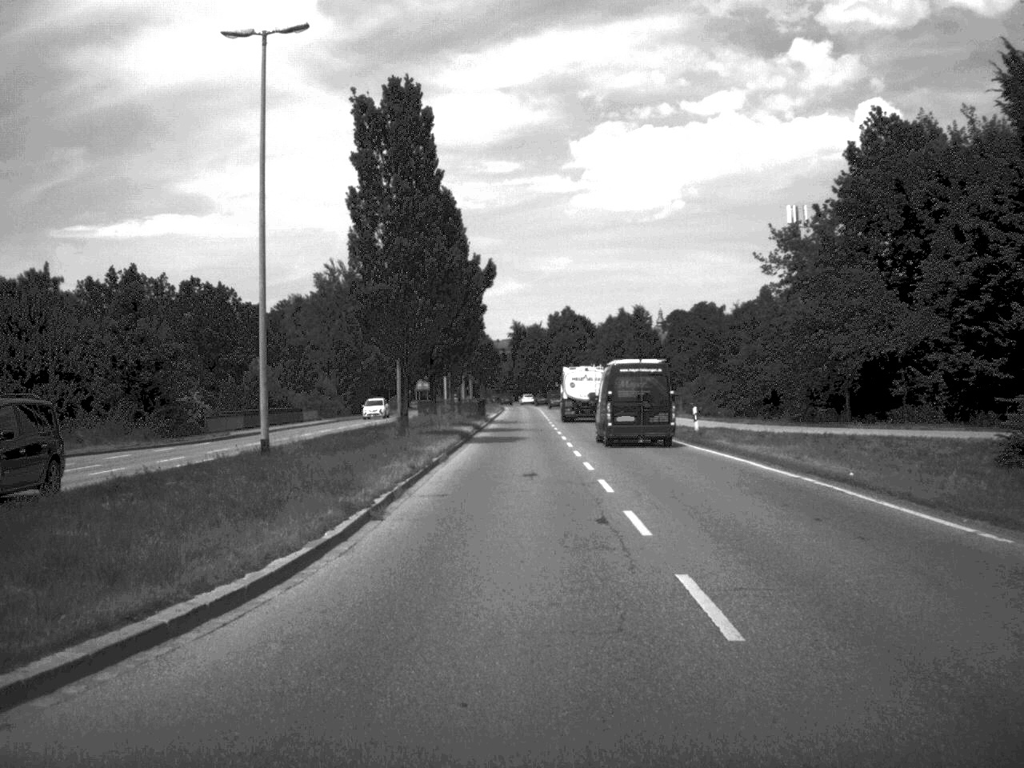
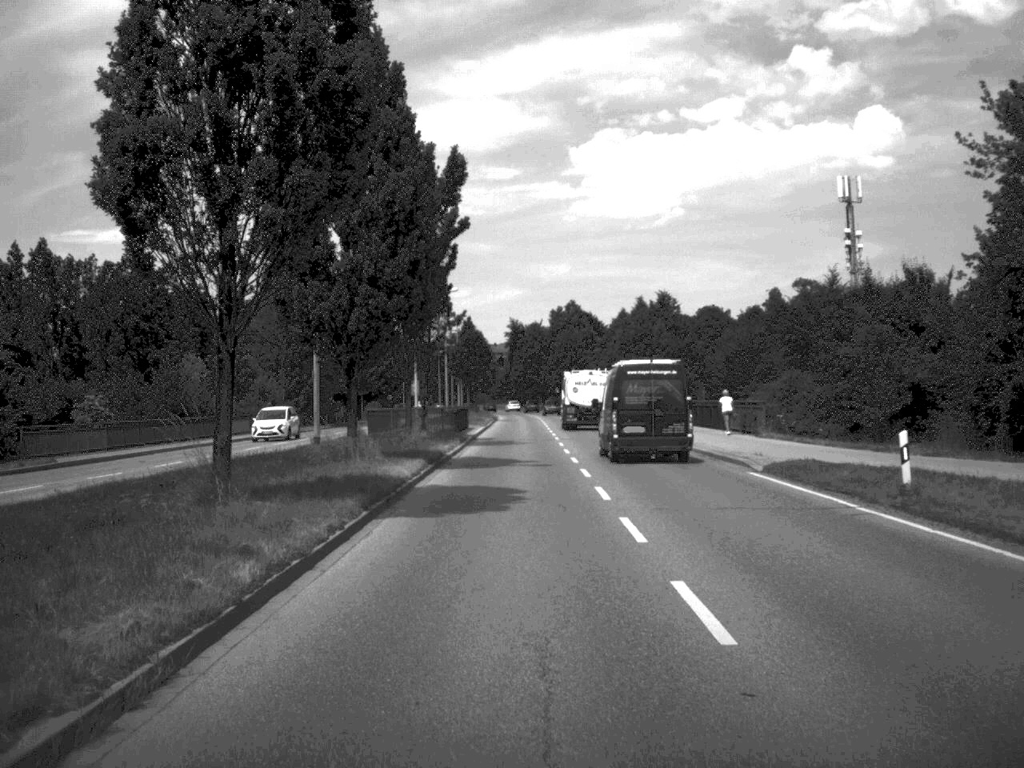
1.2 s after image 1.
(0.0, +23.6) m; 0°
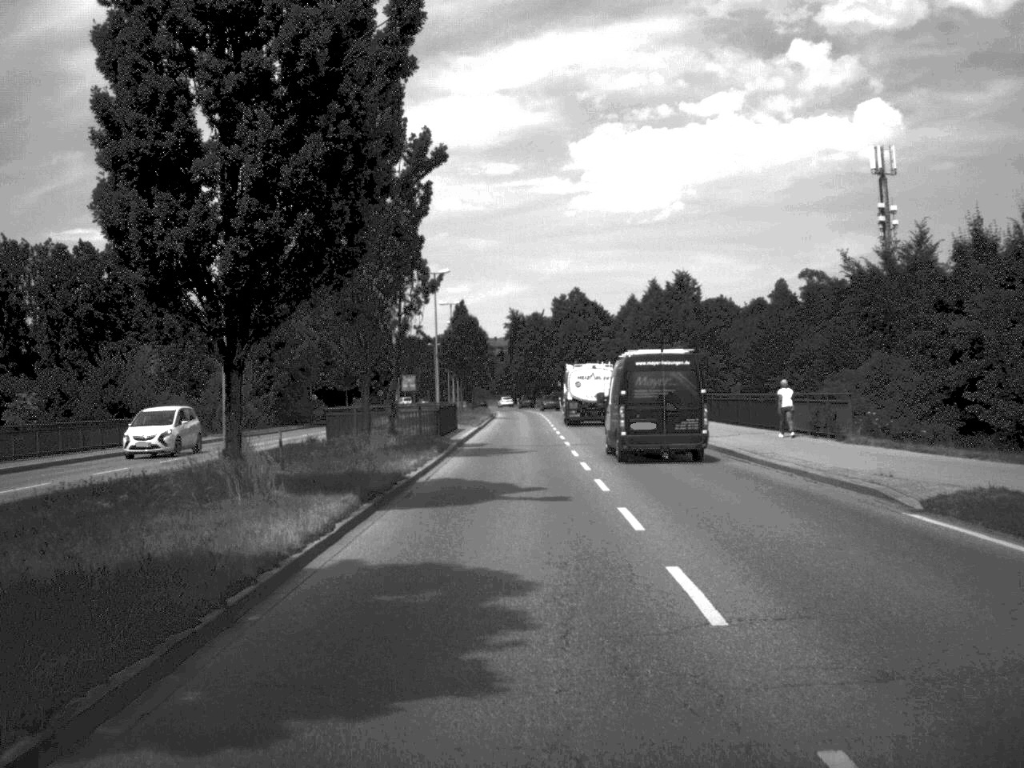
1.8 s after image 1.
(0.0, +11.4) m; 0°
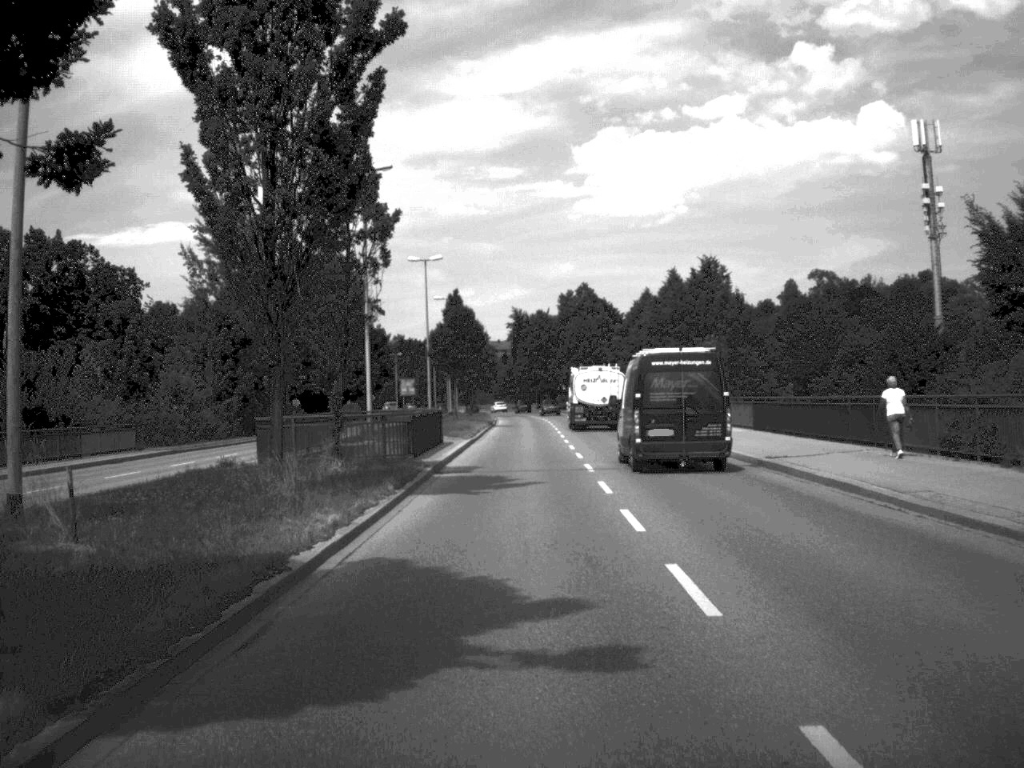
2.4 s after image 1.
(0.0, +11.3) m; 0°
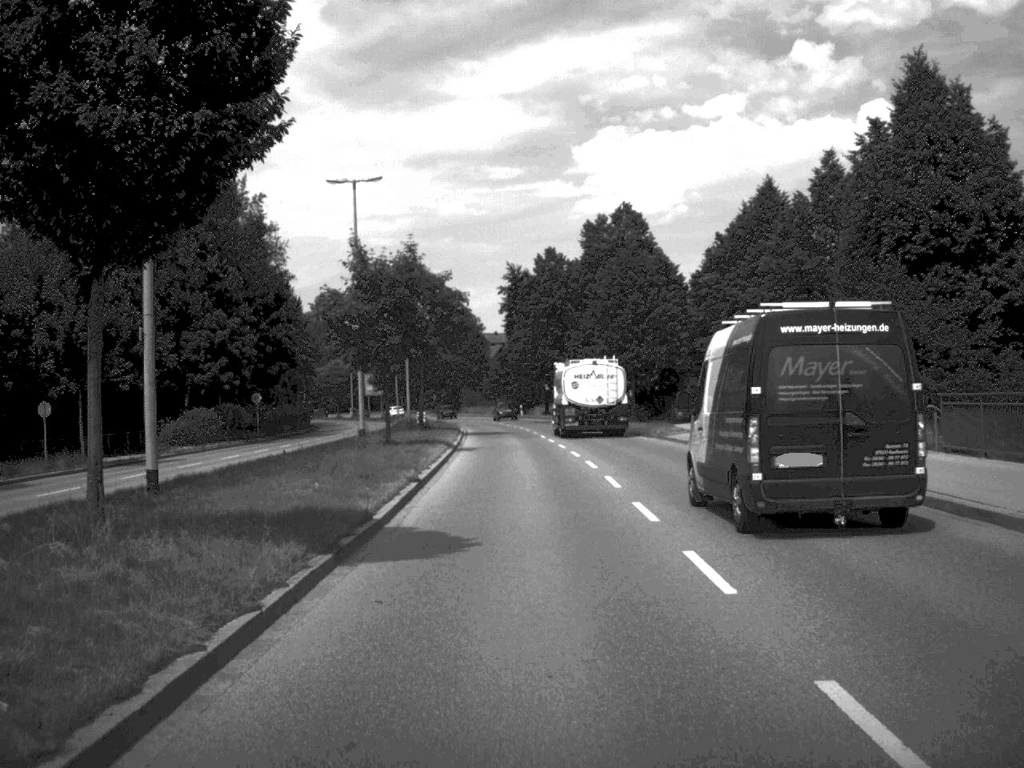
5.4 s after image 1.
(-0.1, +58.3) m; 0°
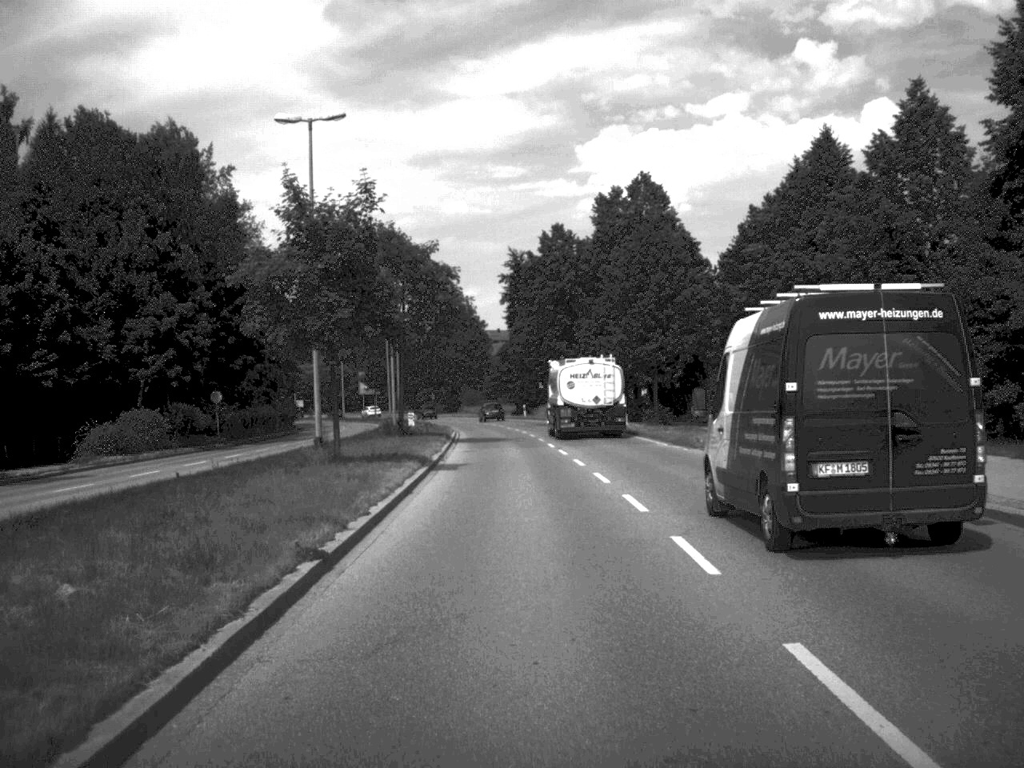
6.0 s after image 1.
(0.0, +10.8) m; 0°
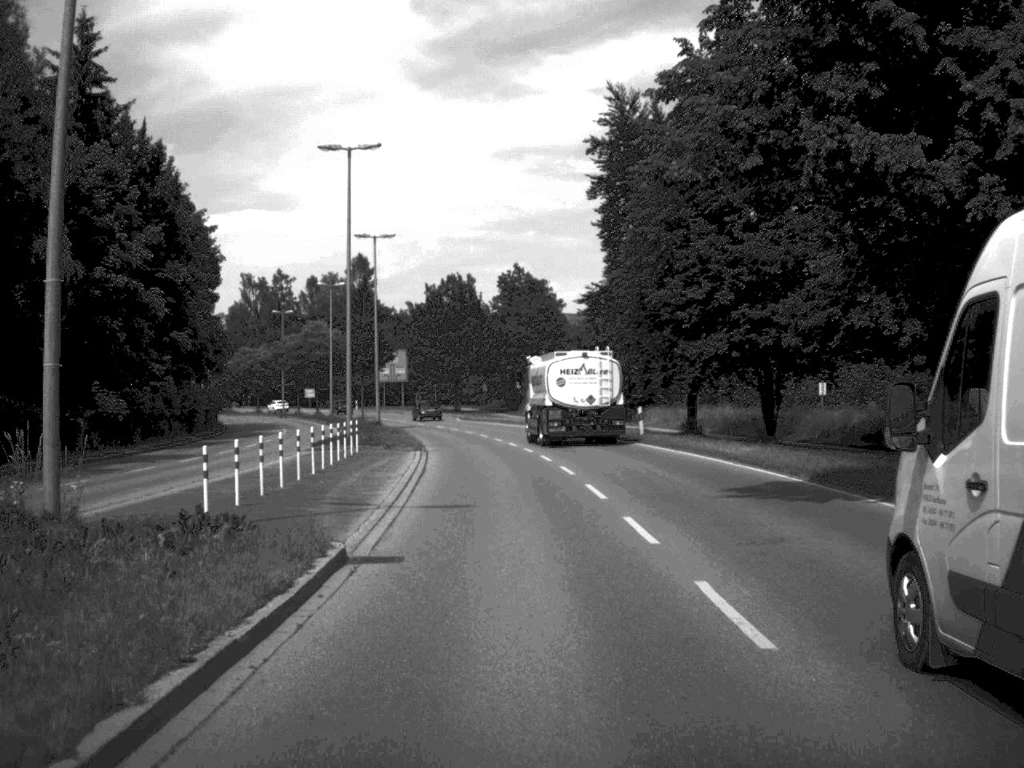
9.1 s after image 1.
(-1.3, +56.3) m; -4°
